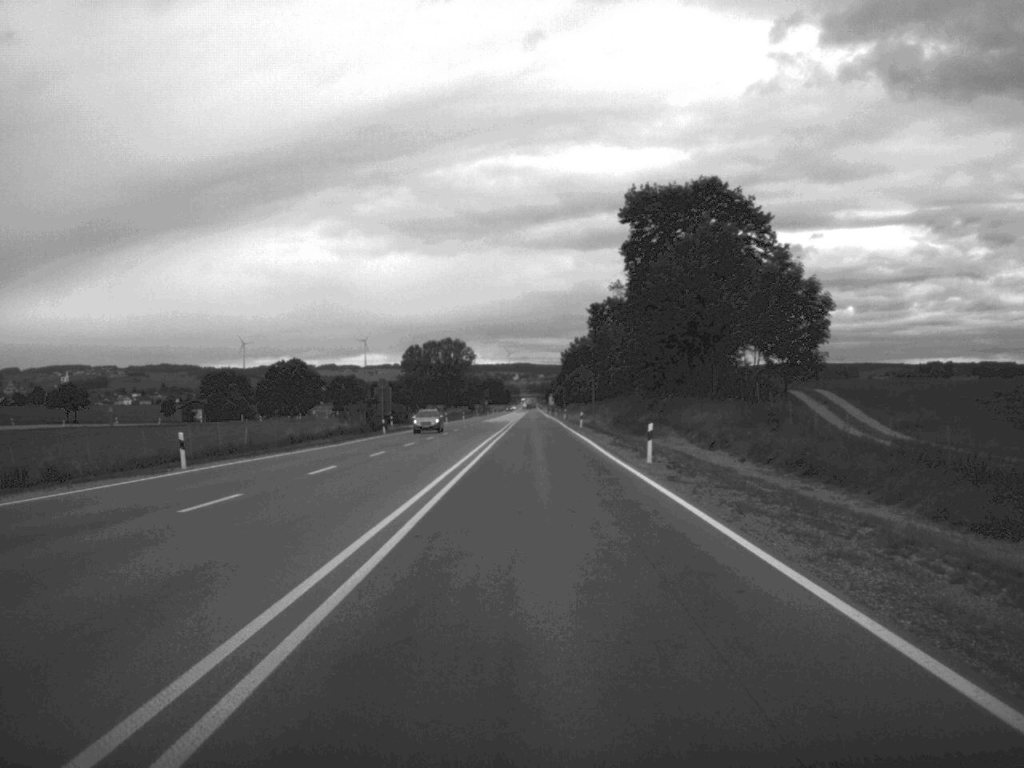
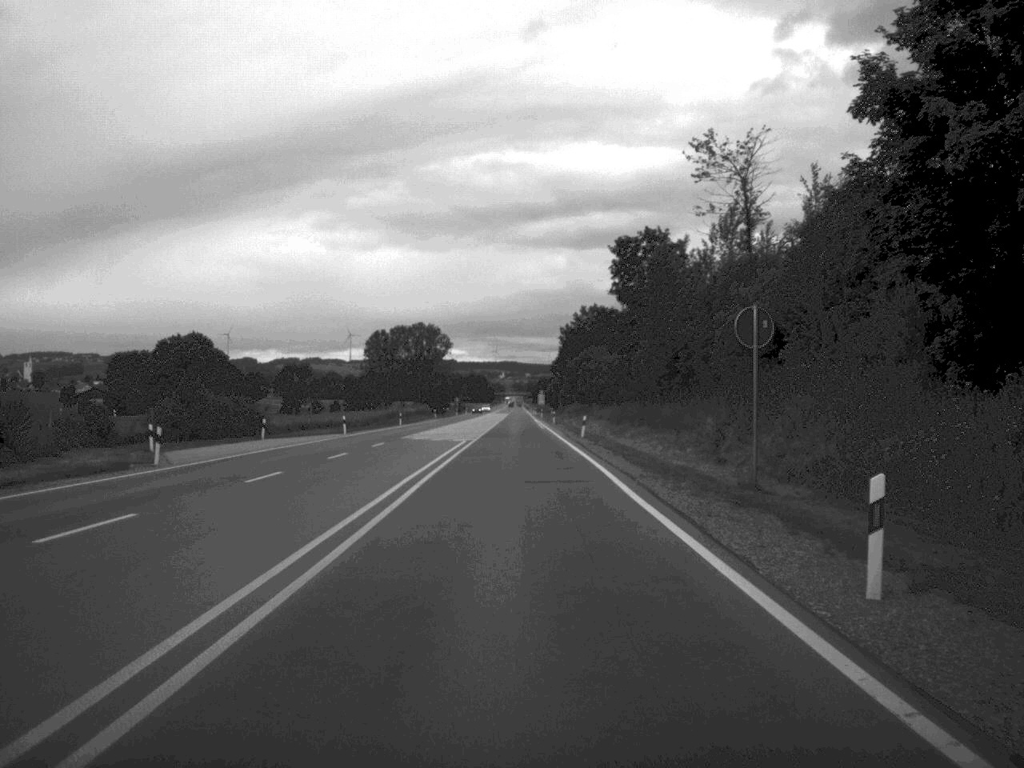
(+0.6, +72.8) m; 0°
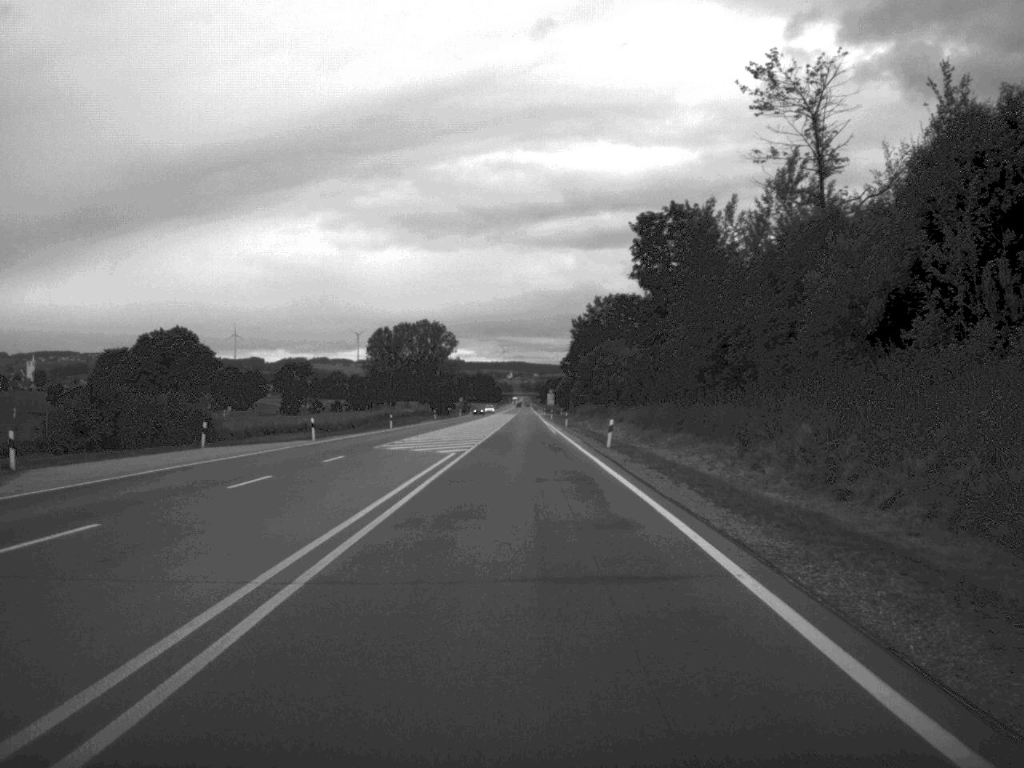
(0.0, +13.8) m; 0°
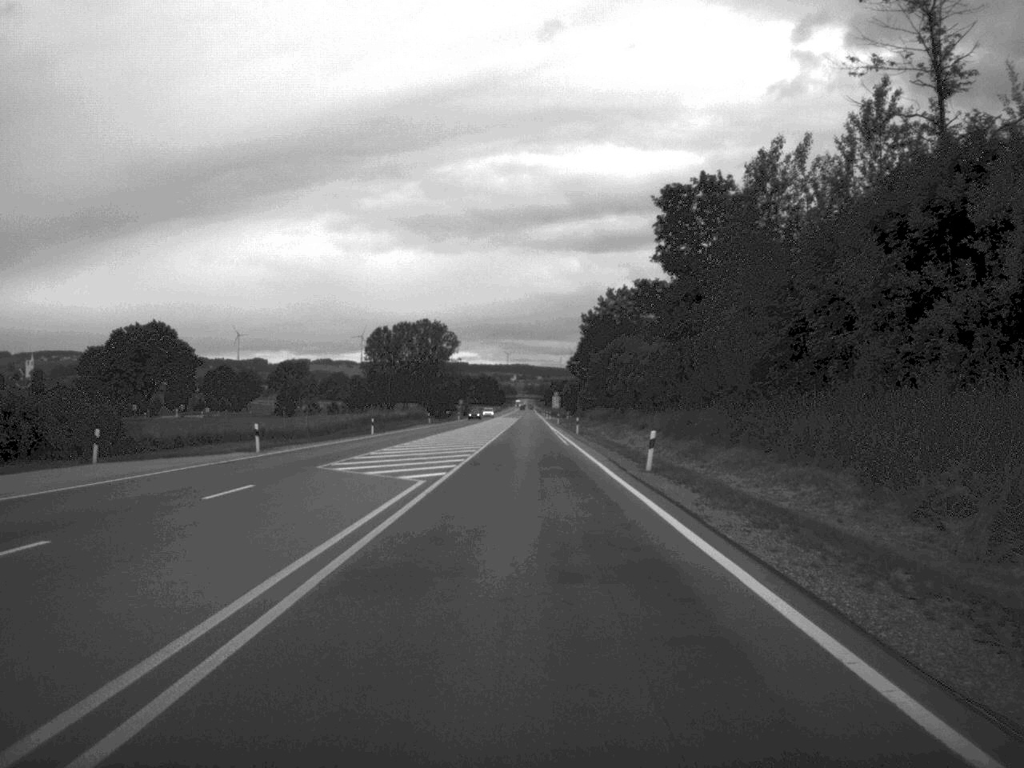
(0.0, +13.8) m; 0°
